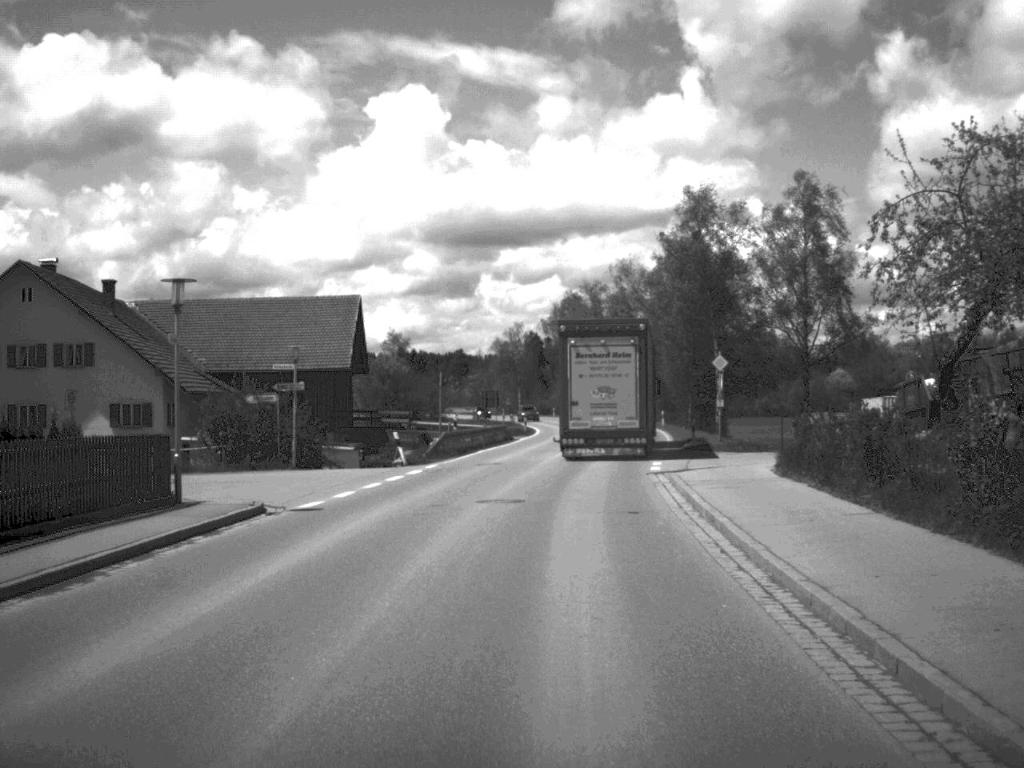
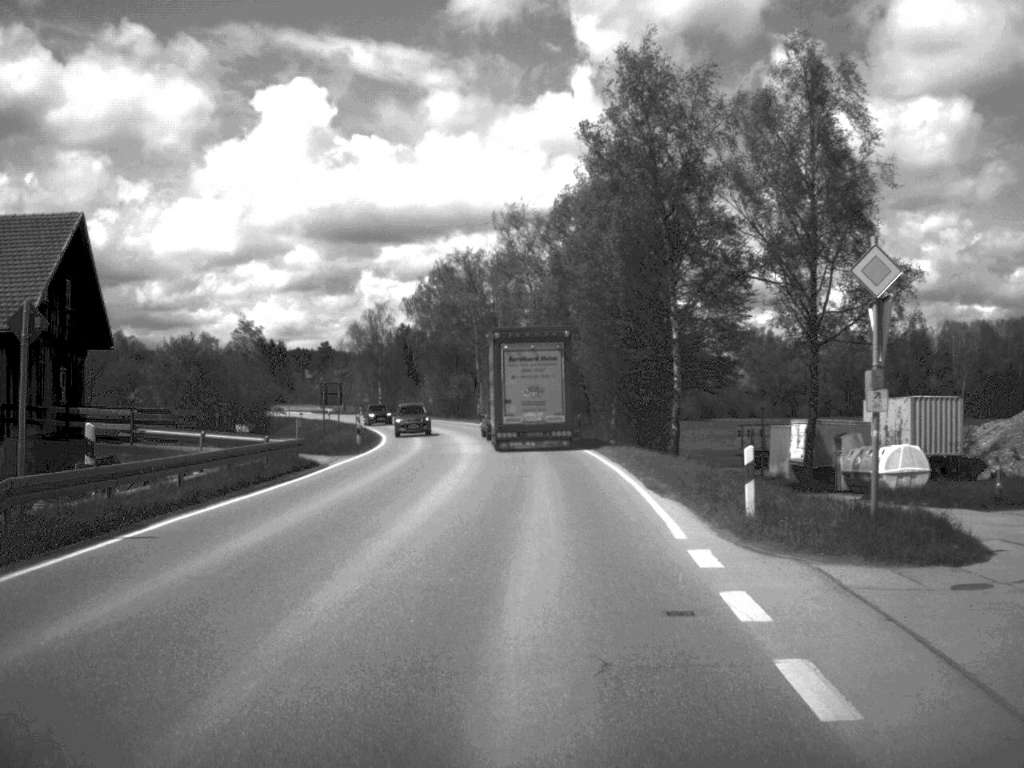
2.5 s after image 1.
(+1.4, +30.1) m; +5°
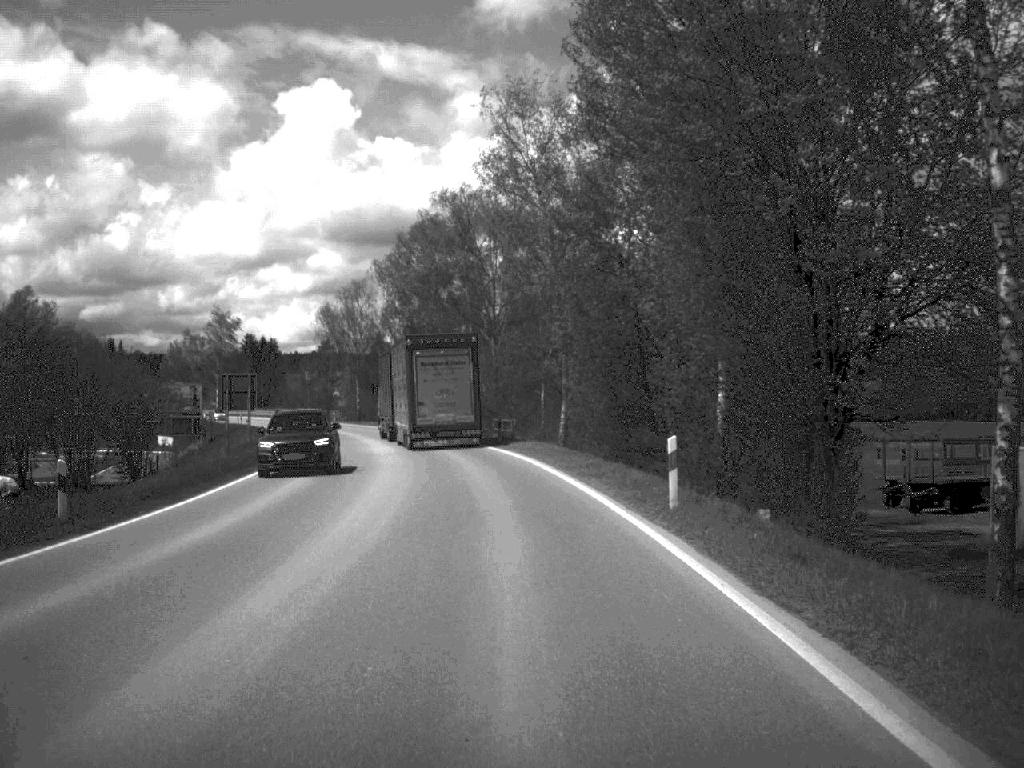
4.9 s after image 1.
(+0.3, +32.1) m; -1°
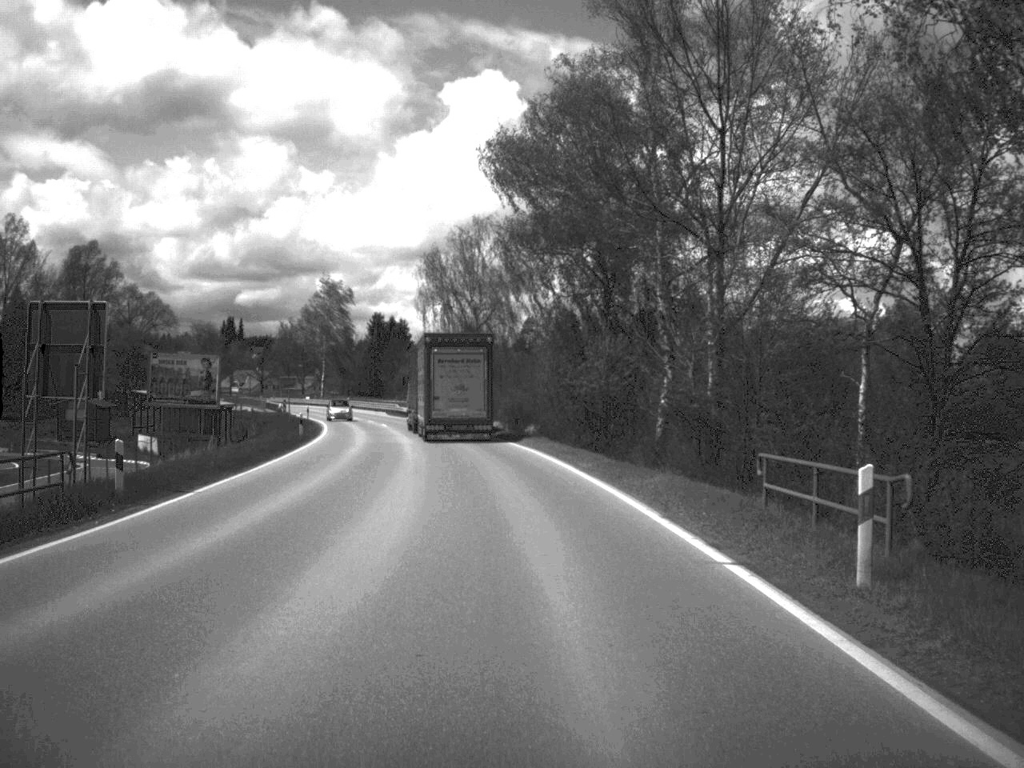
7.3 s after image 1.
(-2.3, +37.1) m; -7°
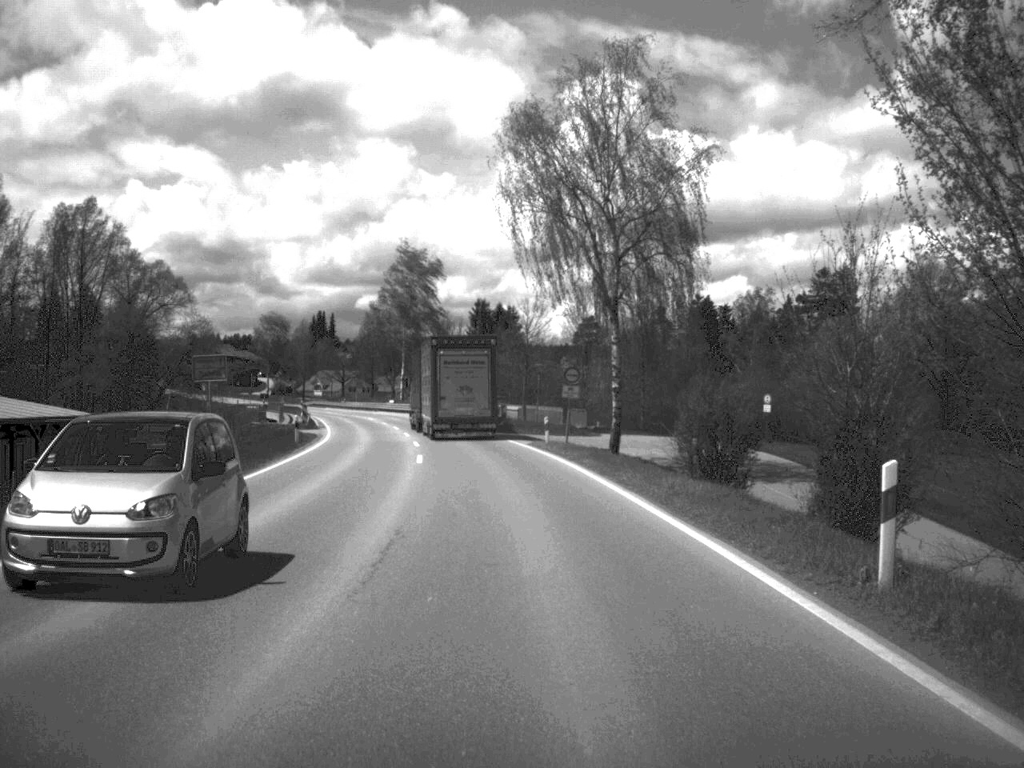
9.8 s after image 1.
(-2.1, +40.5) m; -5°
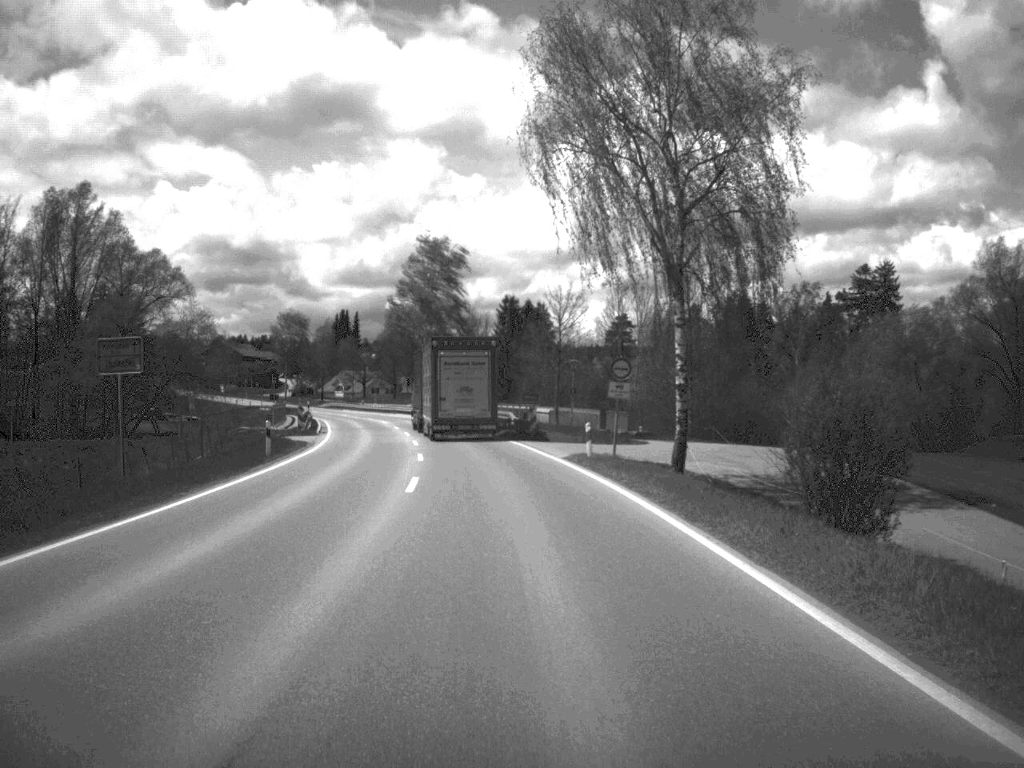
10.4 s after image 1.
(-0.1, +10.0) m; -1°
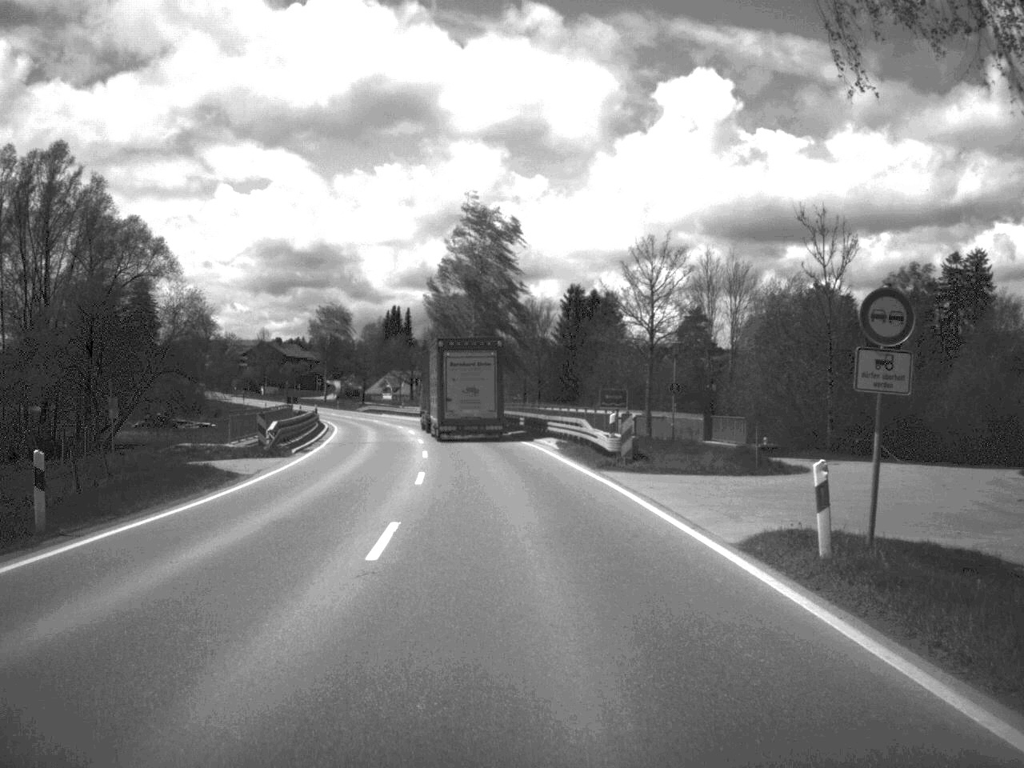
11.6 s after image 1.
(-0.5, +20.7) m; -3°
